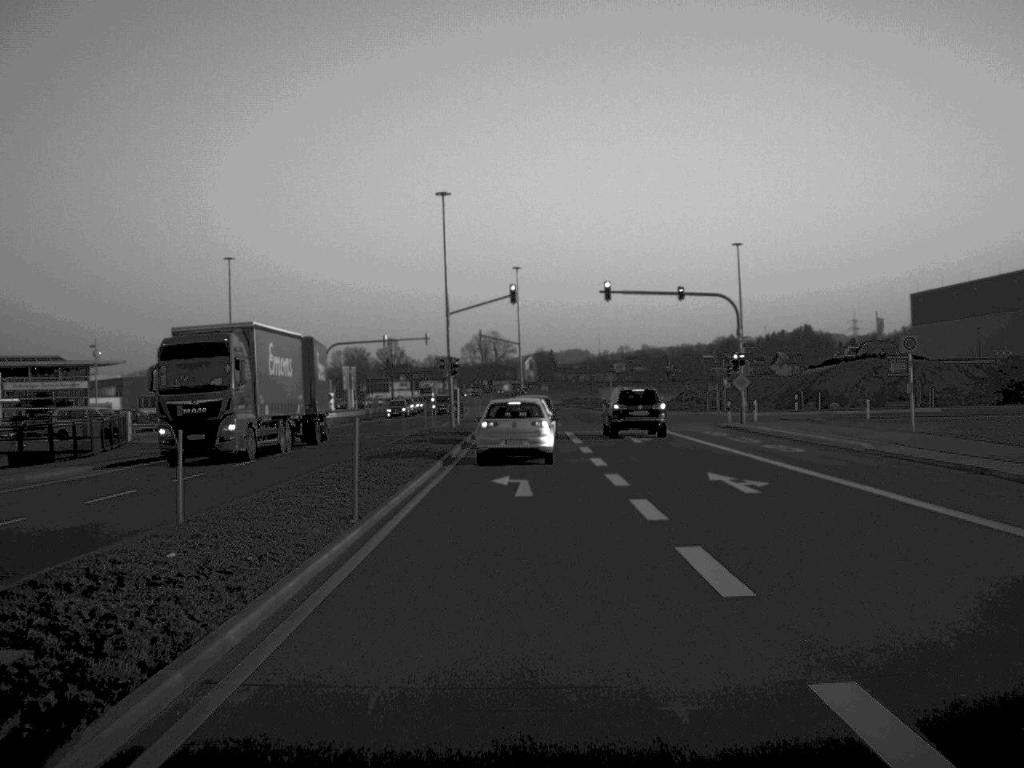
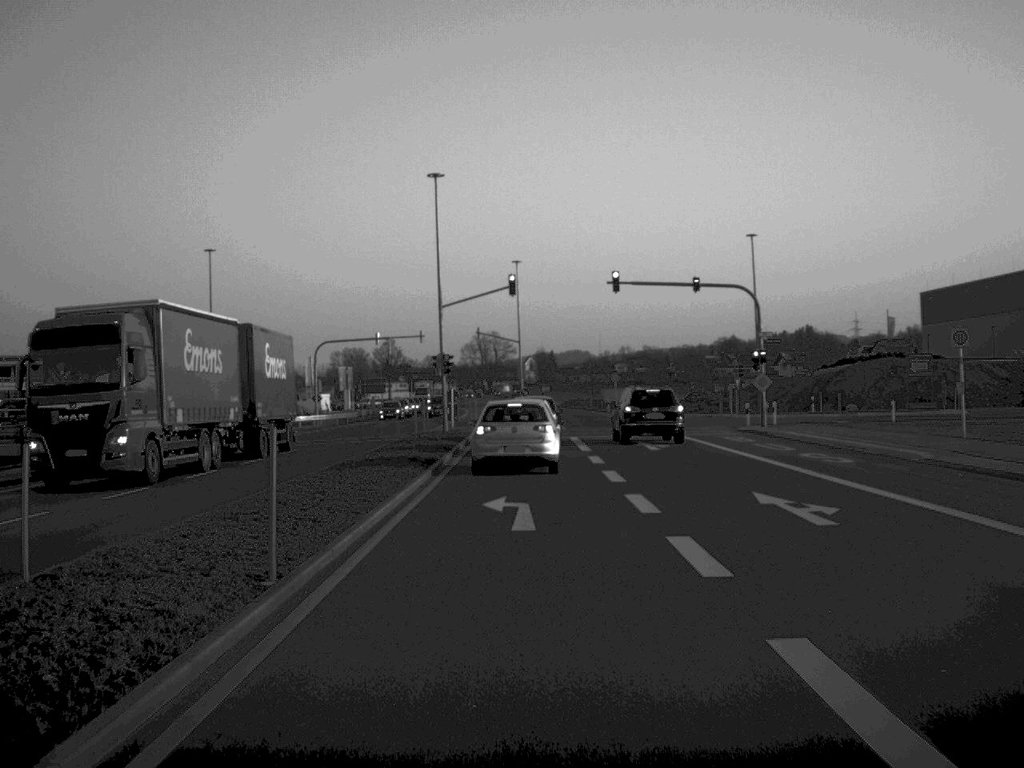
(0.0, +4.9) m; 0°
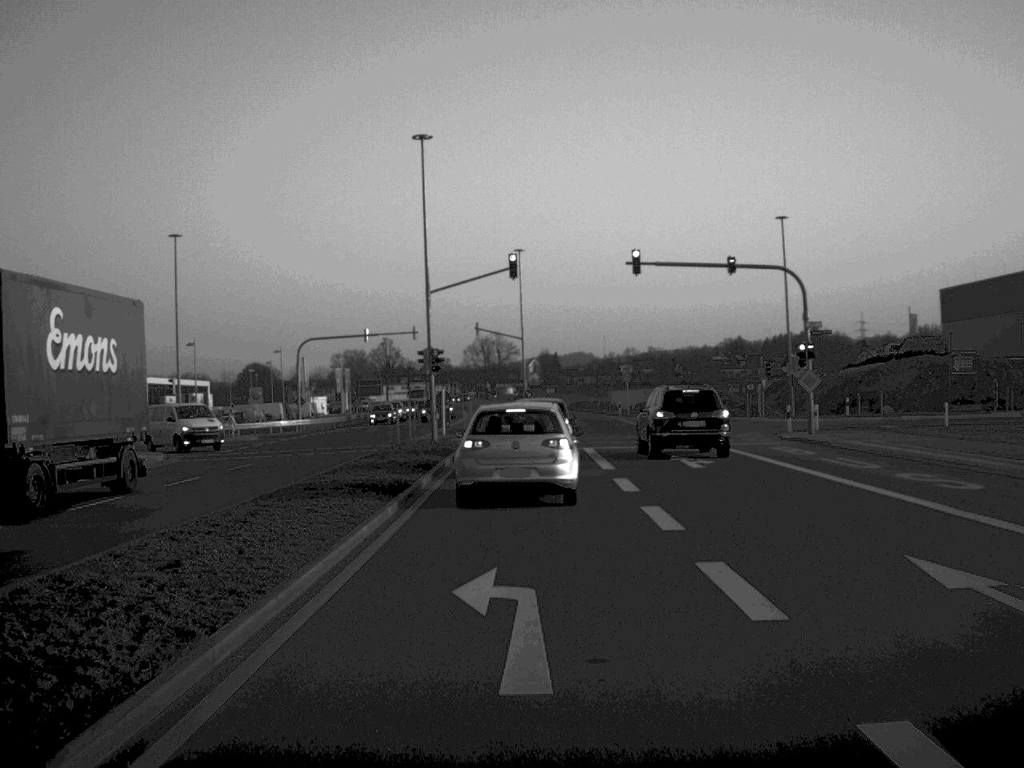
(0.0, +8.0) m; 0°
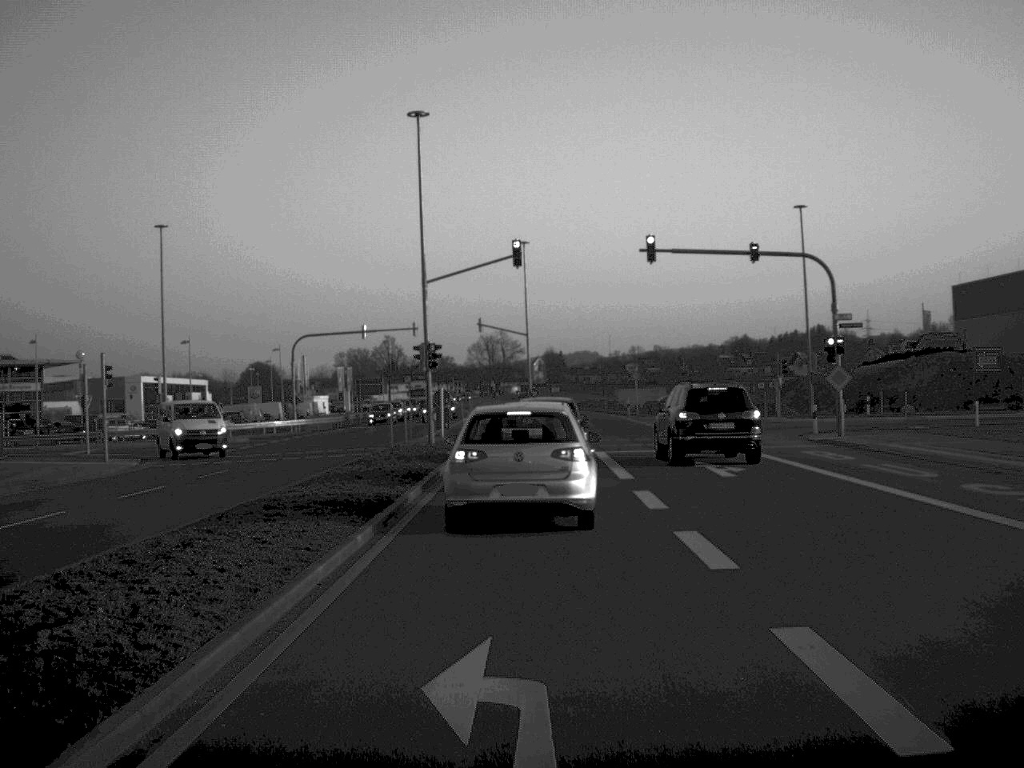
(0.0, +3.5) m; 0°
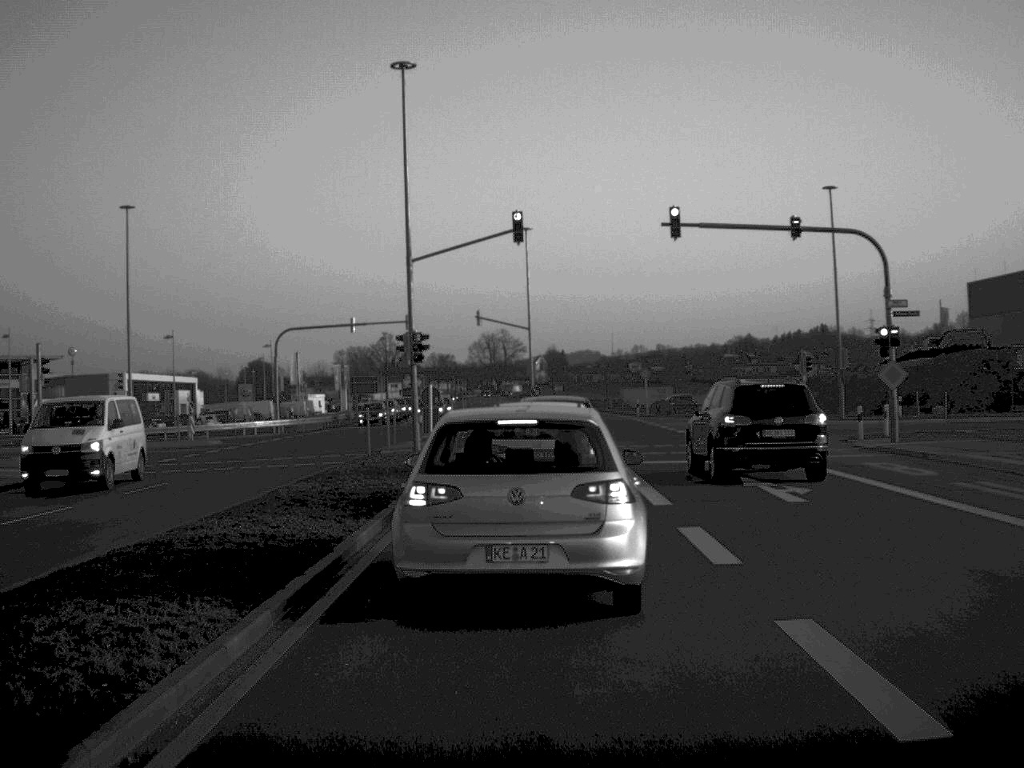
(0.0, +5.8) m; 0°
